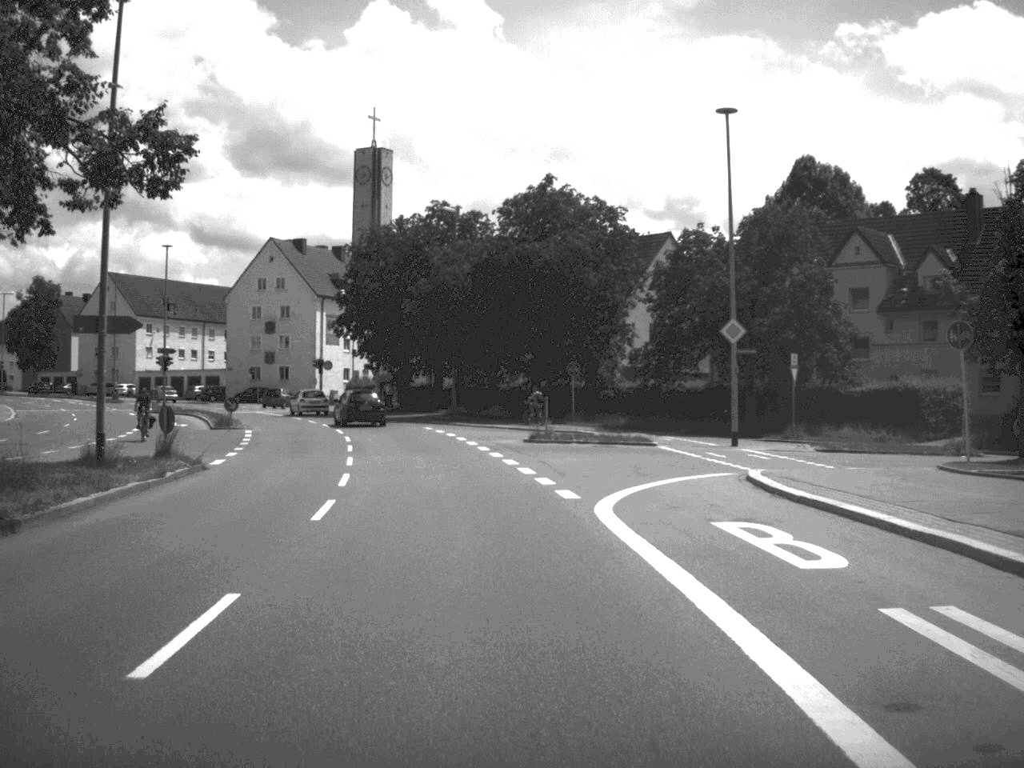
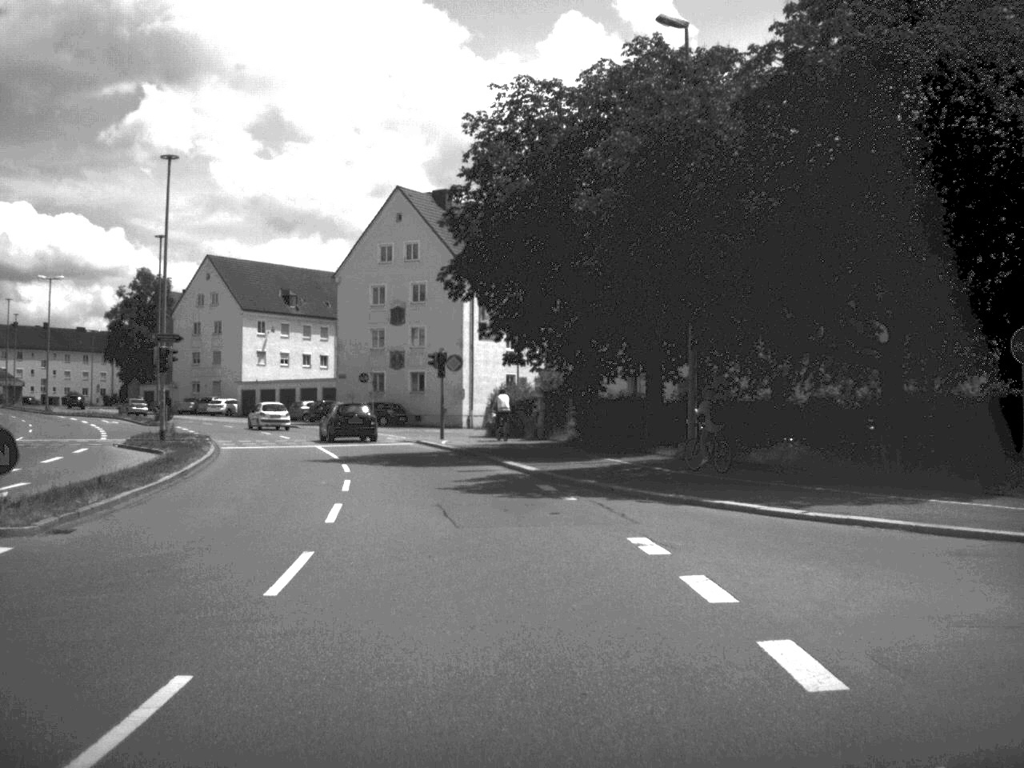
(-2.8, +35.2) m; -9°
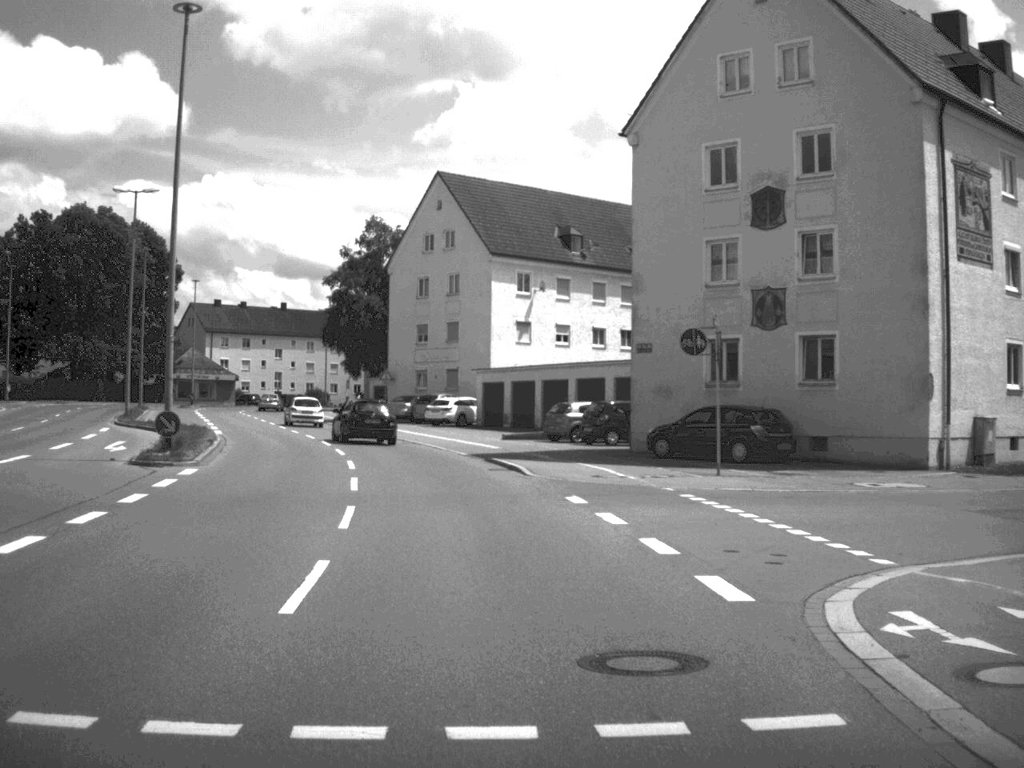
(-5.3, +42.9) m; -15°
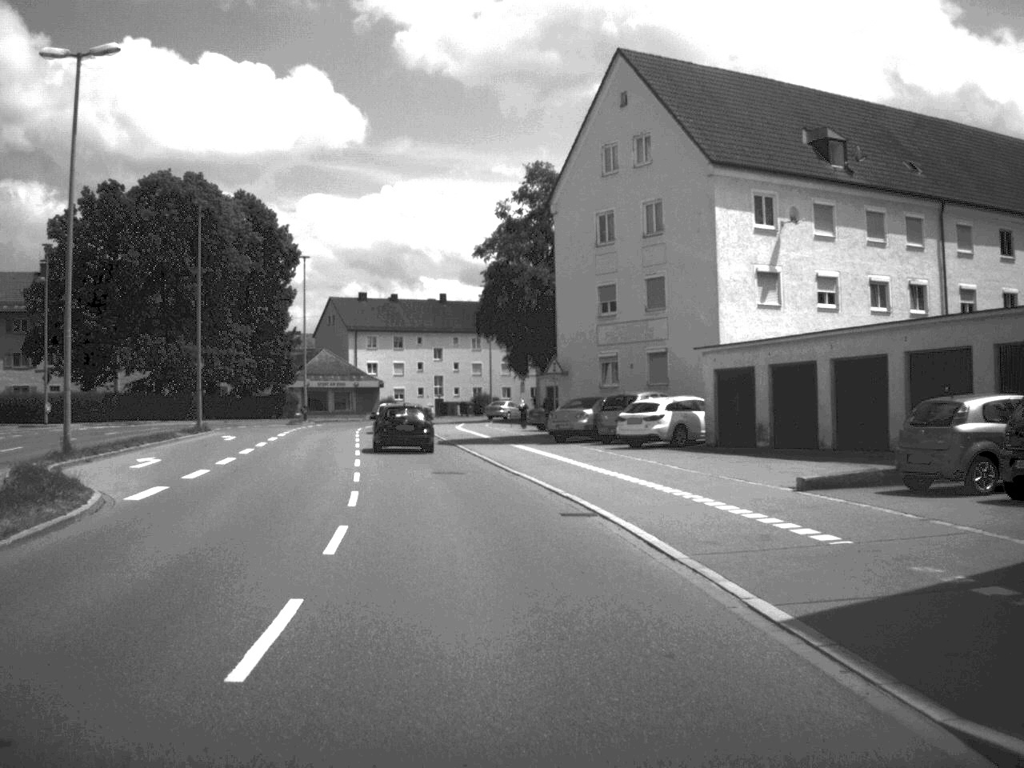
(-2.0, +26.3) m; -9°
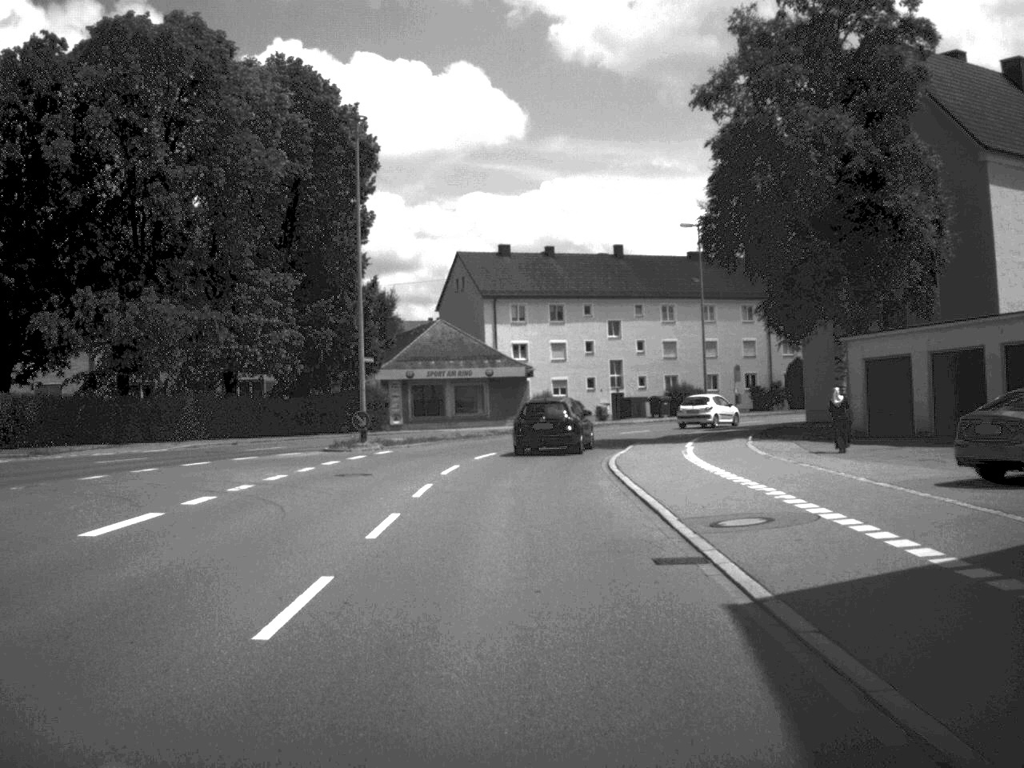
(-3.5, +40.2) m; -8°
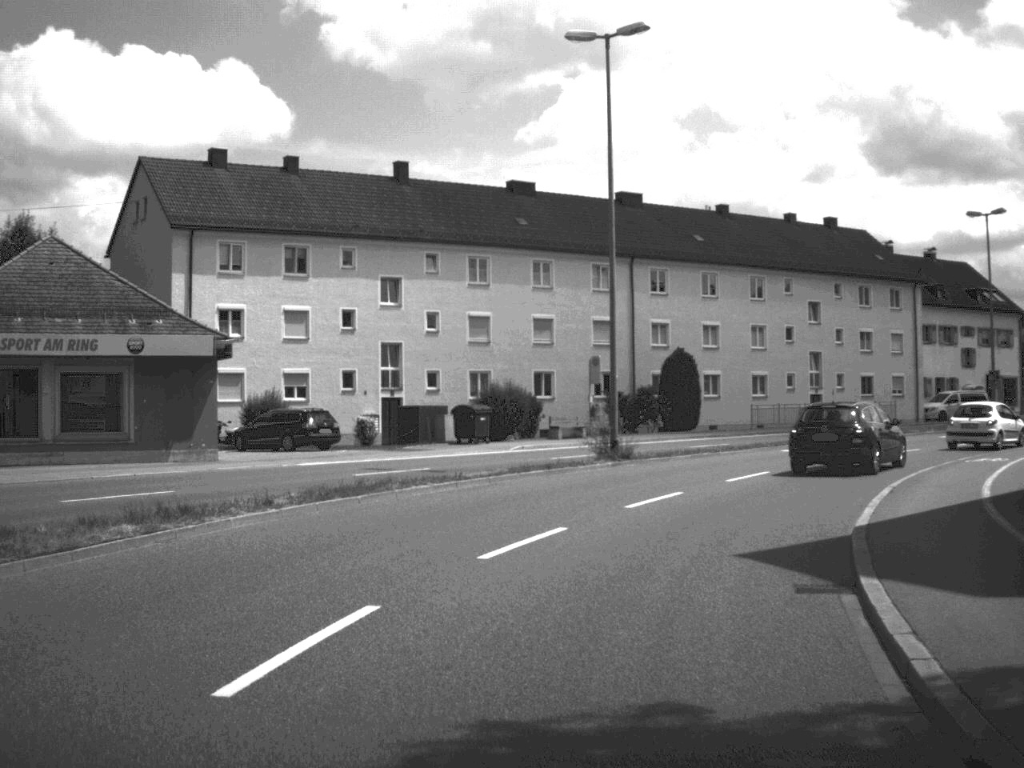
(+1.4, +37.0) m; +11°
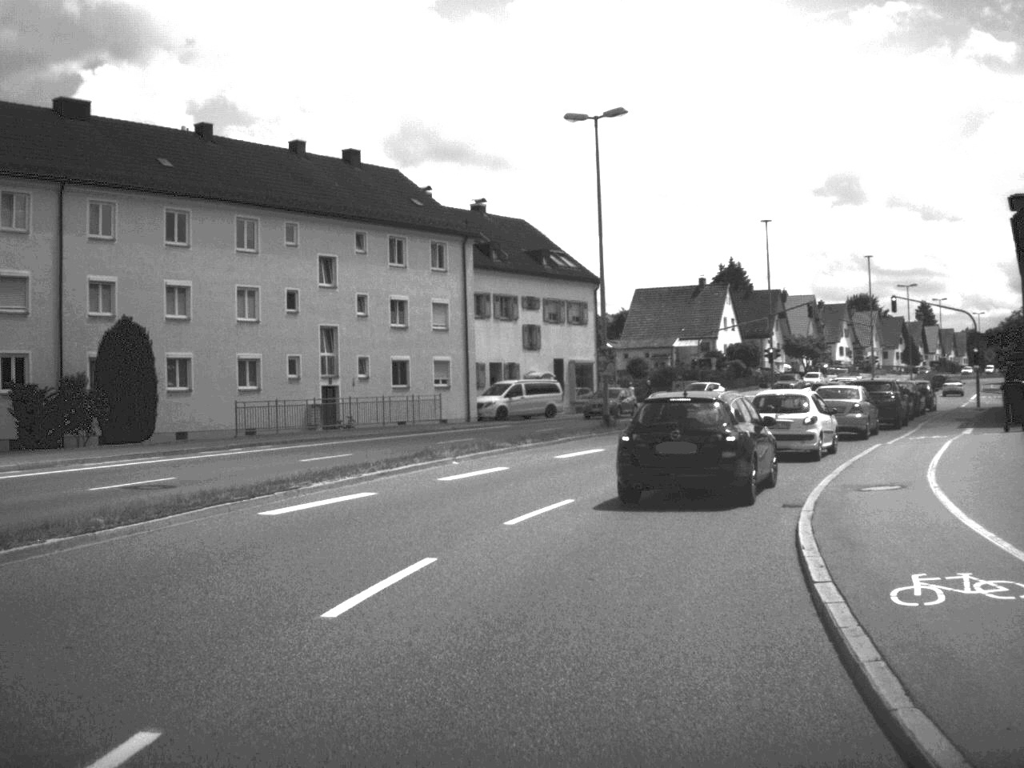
(+3.9, +20.5) m; +22°
